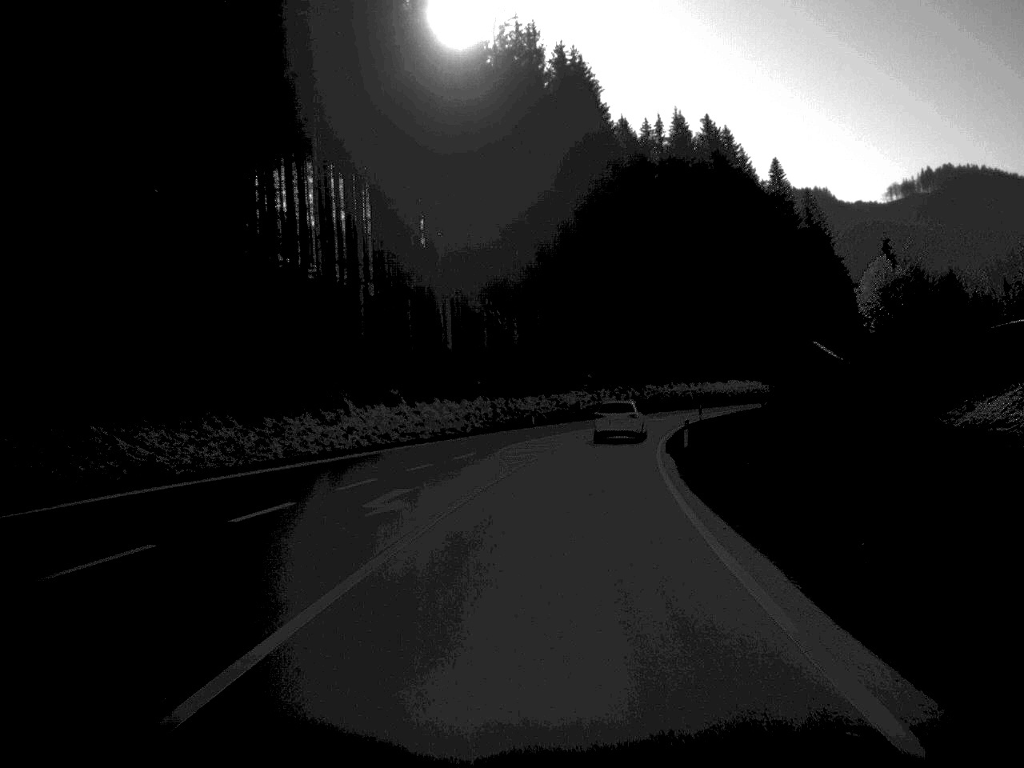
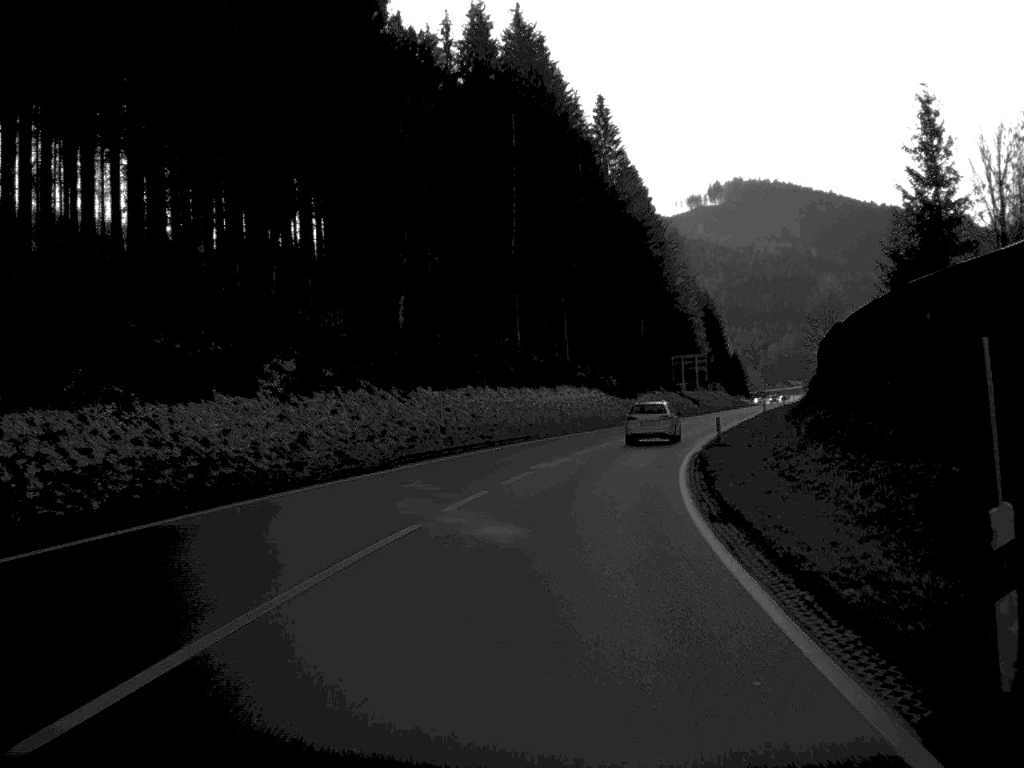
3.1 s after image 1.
(+5.1, +59.9) m; +10°
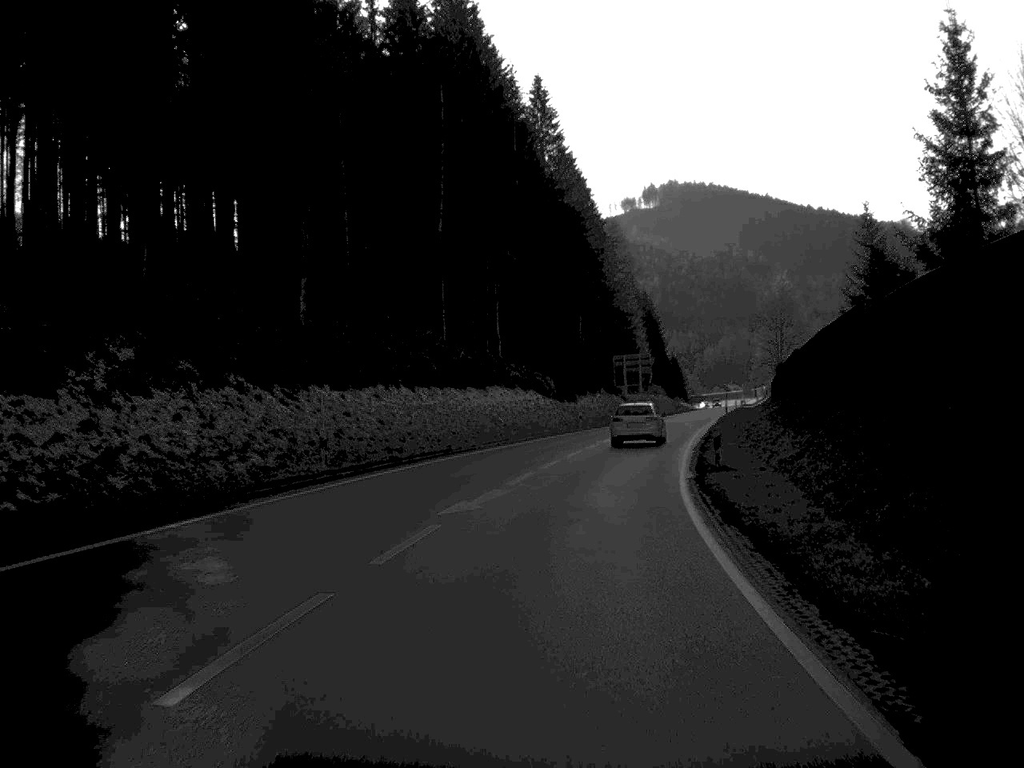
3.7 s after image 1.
(+0.3, +11.8) m; +3°
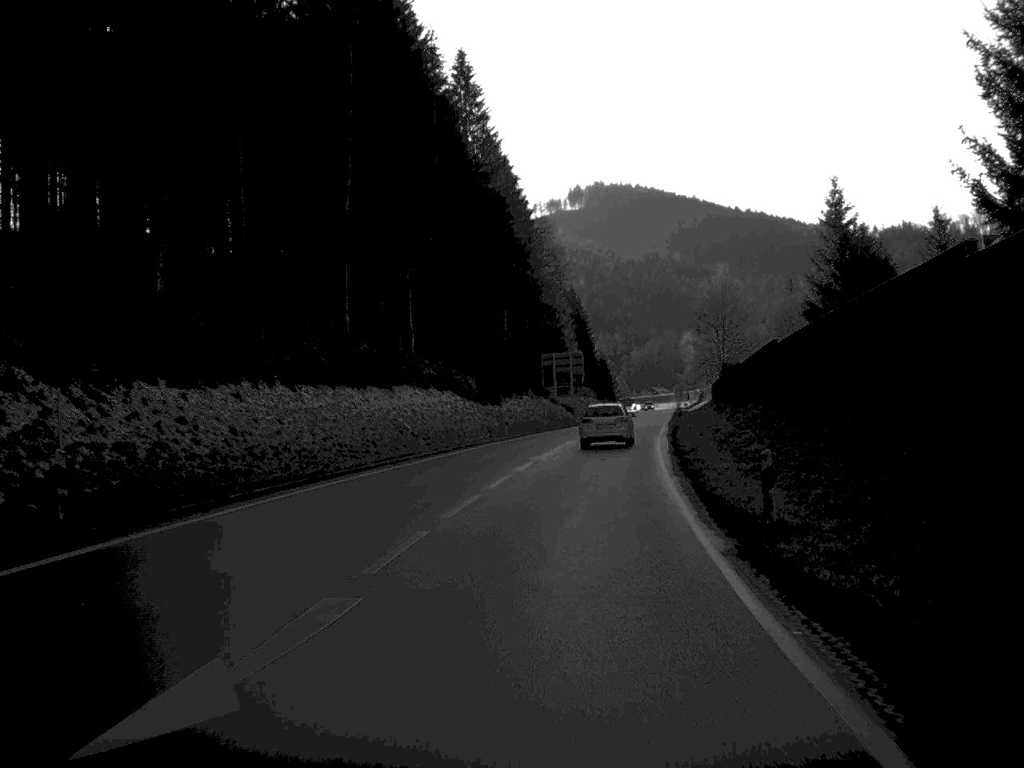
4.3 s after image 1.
(+0.4, +12.6) m; +3°
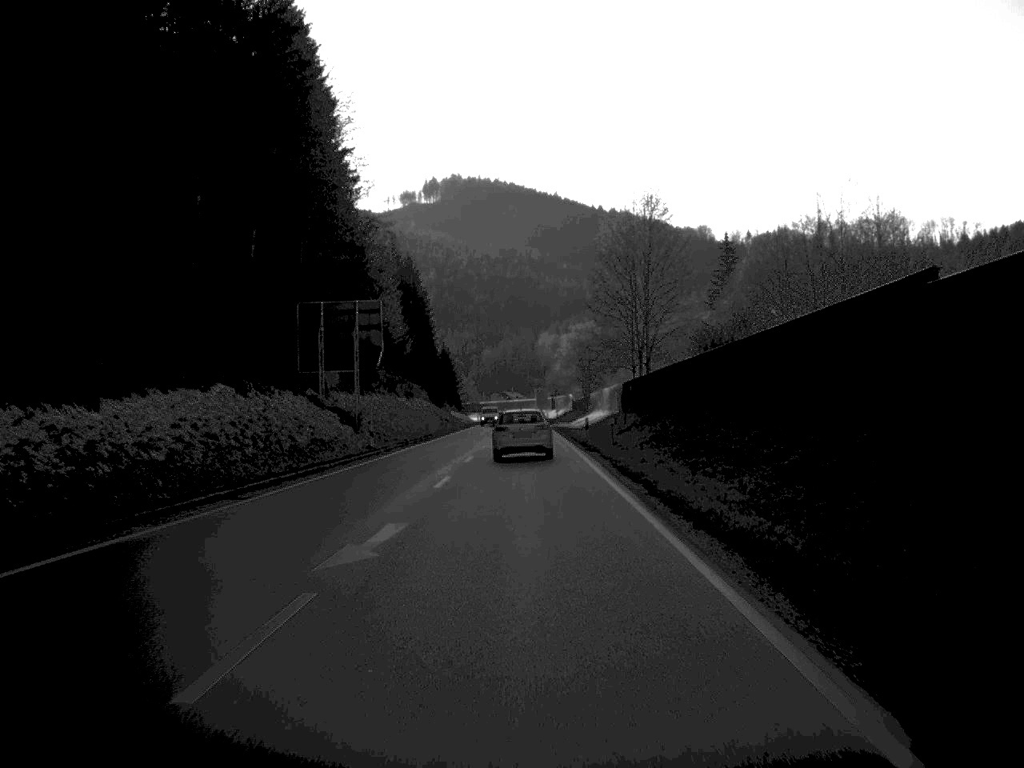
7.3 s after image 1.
(+4.9, +64.3) m; +6°
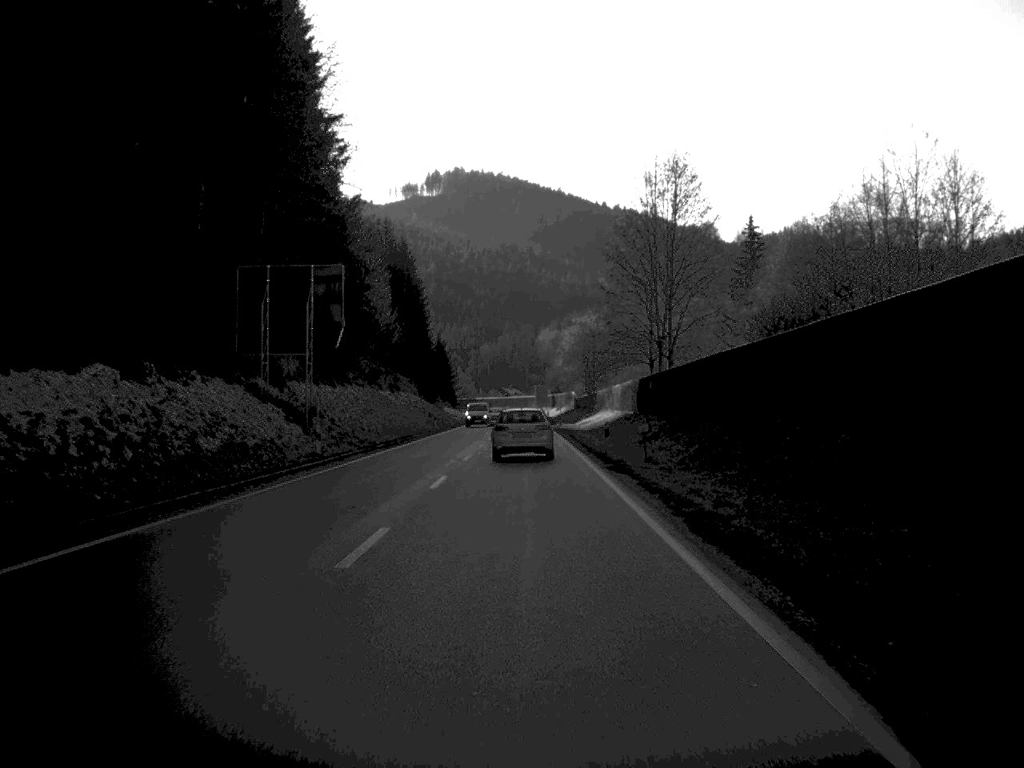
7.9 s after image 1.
(0.0, +12.8) m; 0°
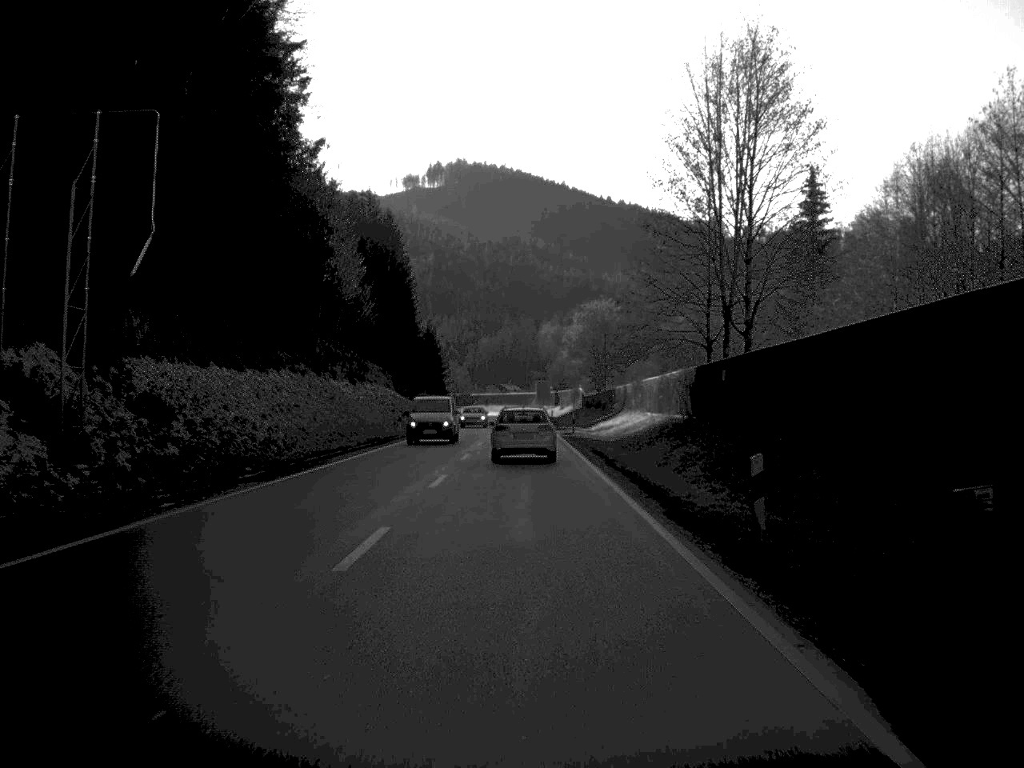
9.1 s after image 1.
(0.0, +24.2) m; 0°
